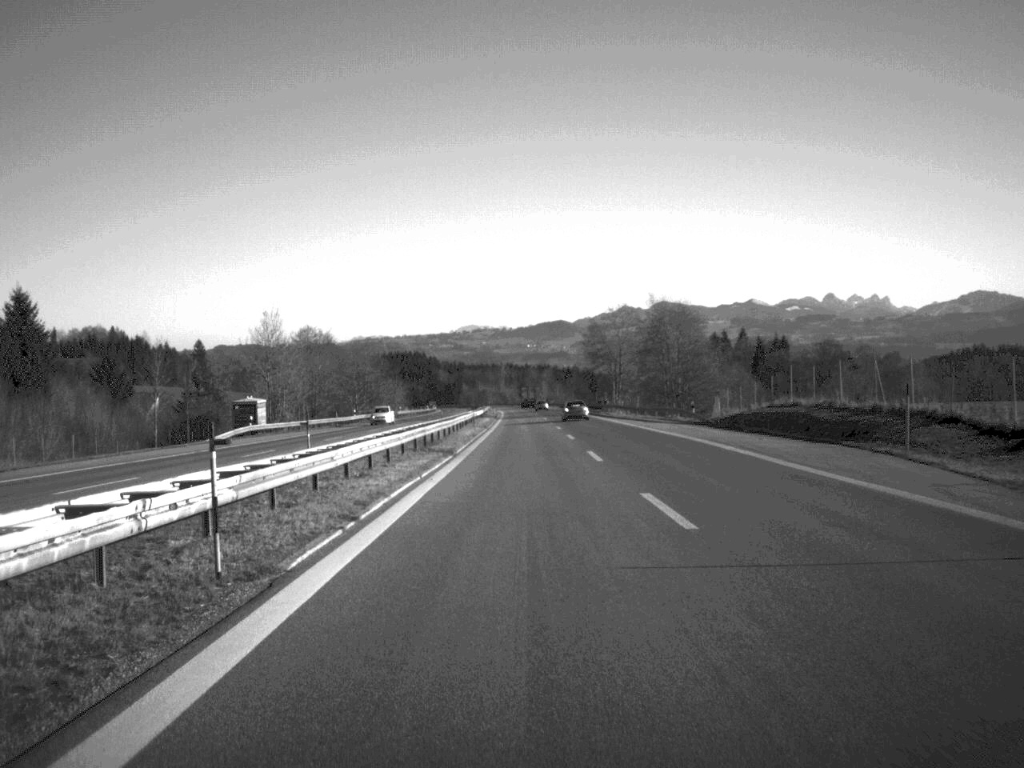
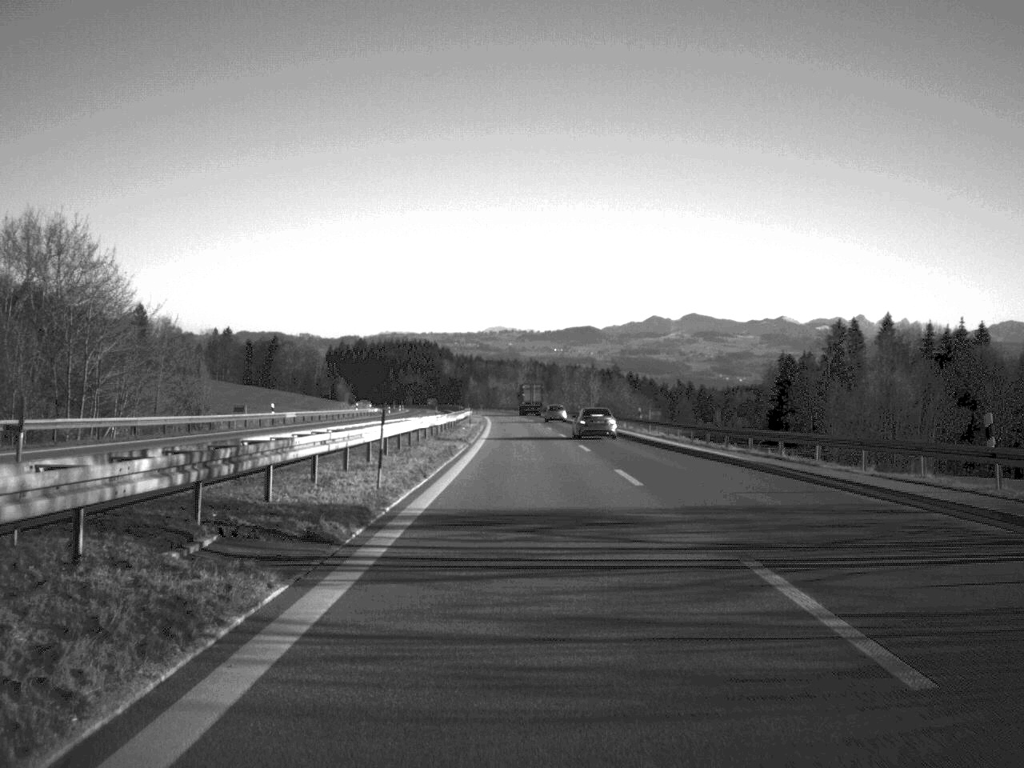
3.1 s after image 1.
(-1.2, +149.3) m; -1°
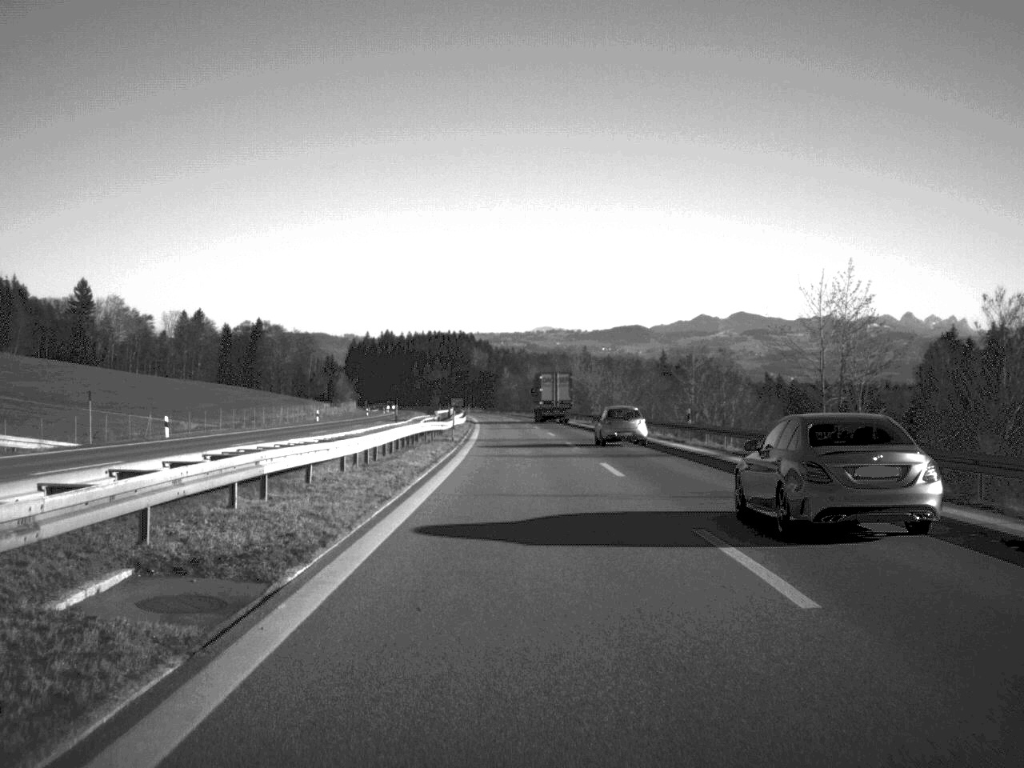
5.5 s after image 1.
(-1.9, +121.5) m; -2°
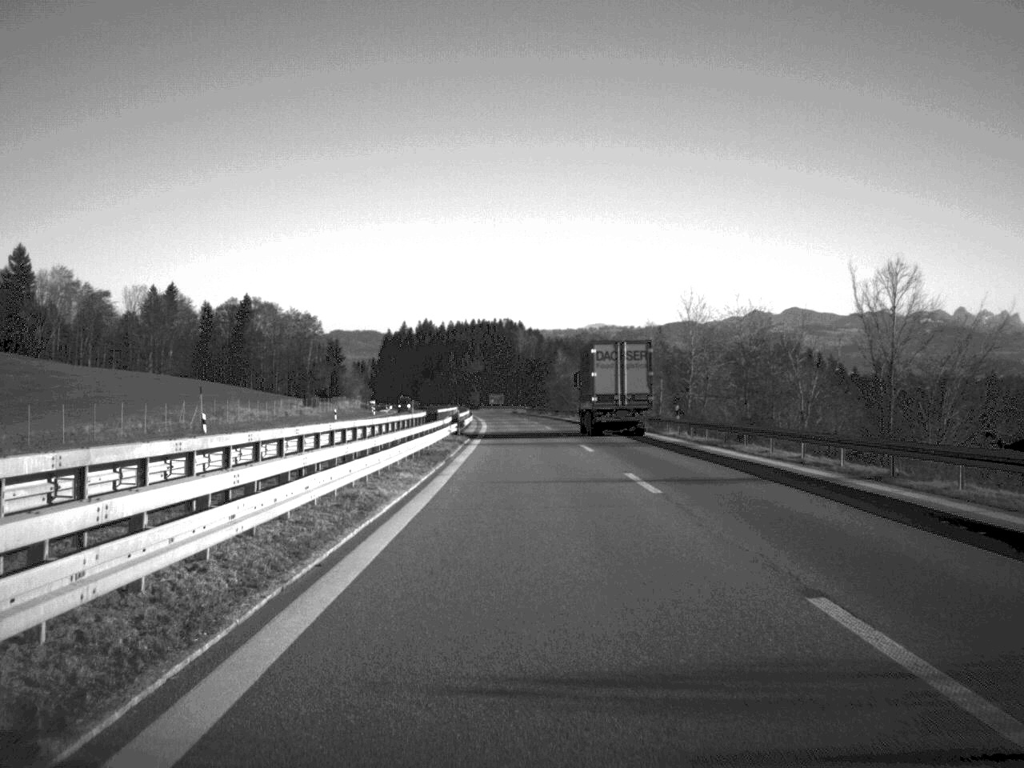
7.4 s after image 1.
(-2.0, +94.2) m; -2°
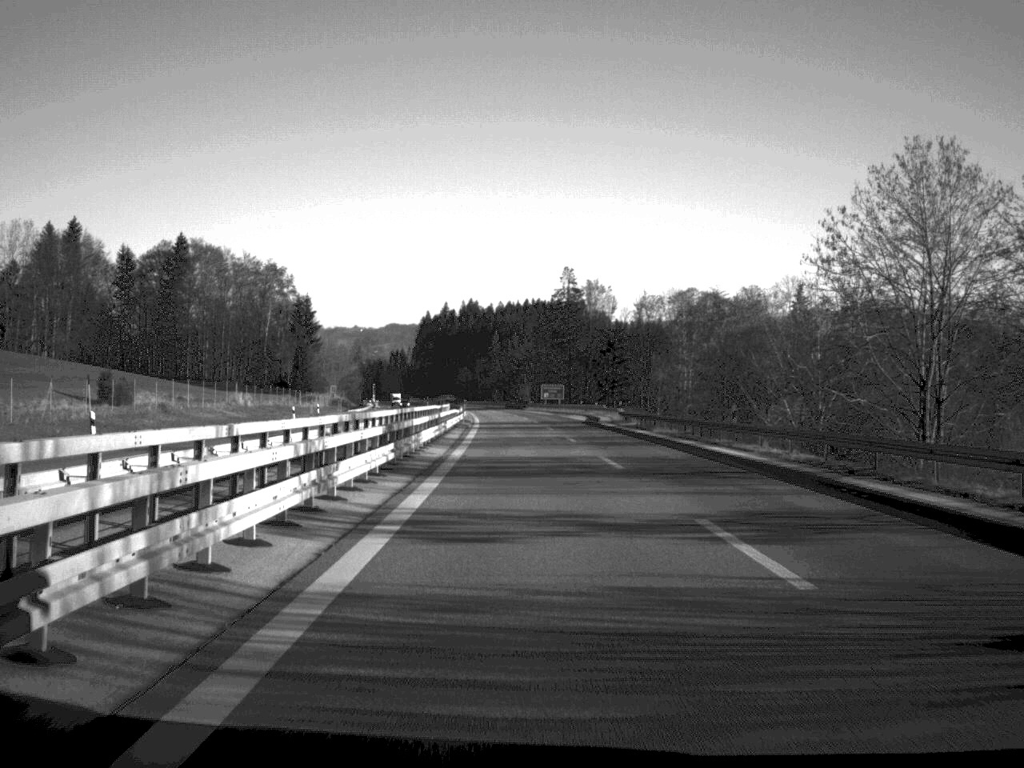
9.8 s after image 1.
(-2.7, +117.3) m; -3°
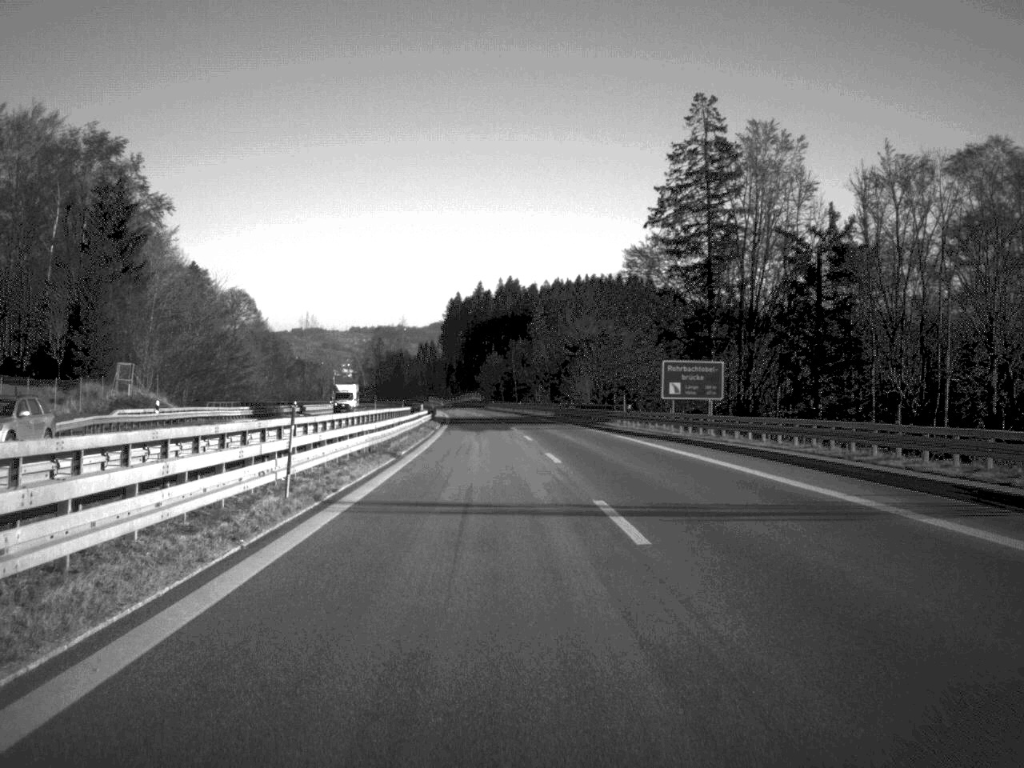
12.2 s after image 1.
(-2.5, +120.1) m; -2°
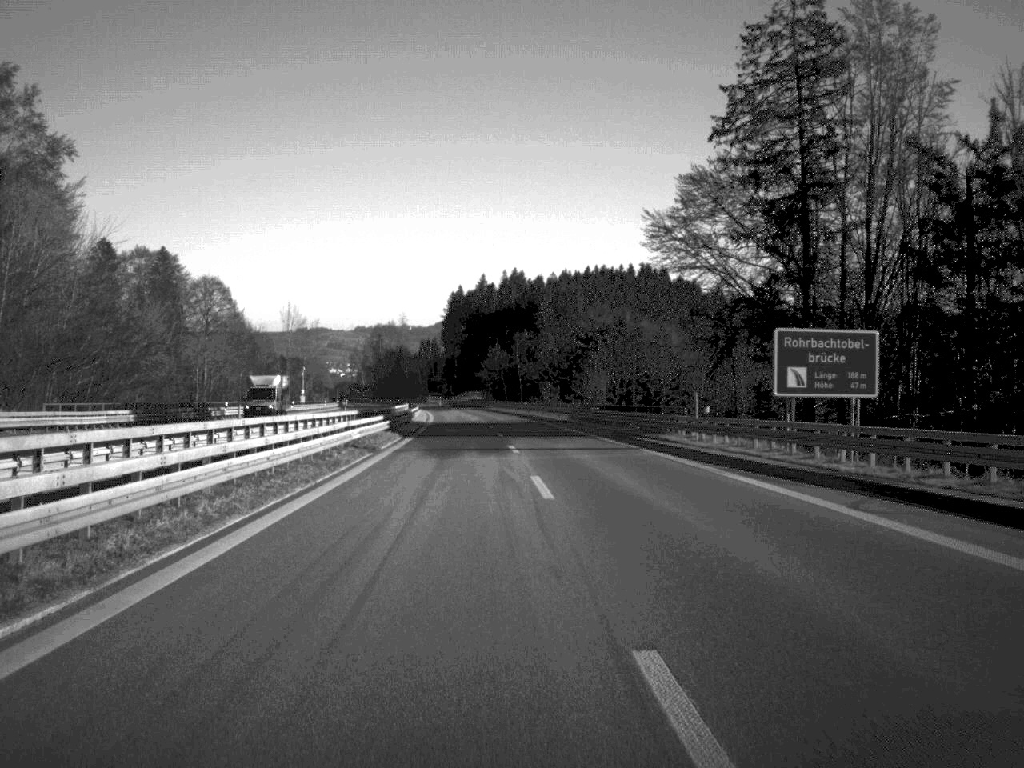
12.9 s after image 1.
(-0.1, +29.3) m; 0°
